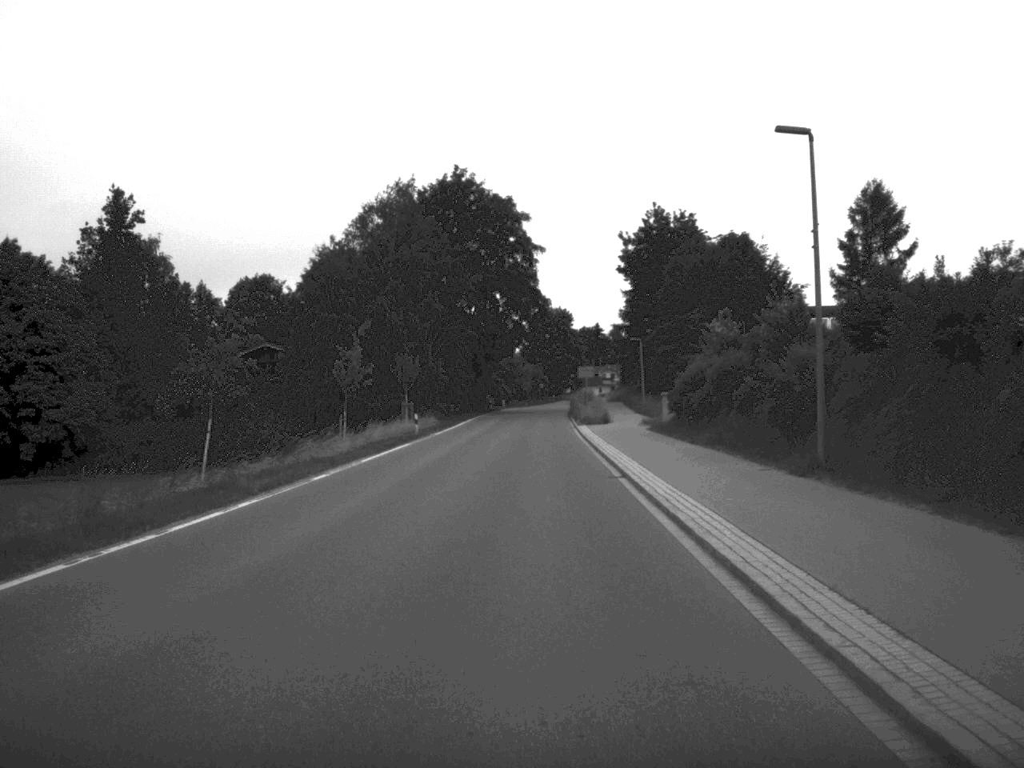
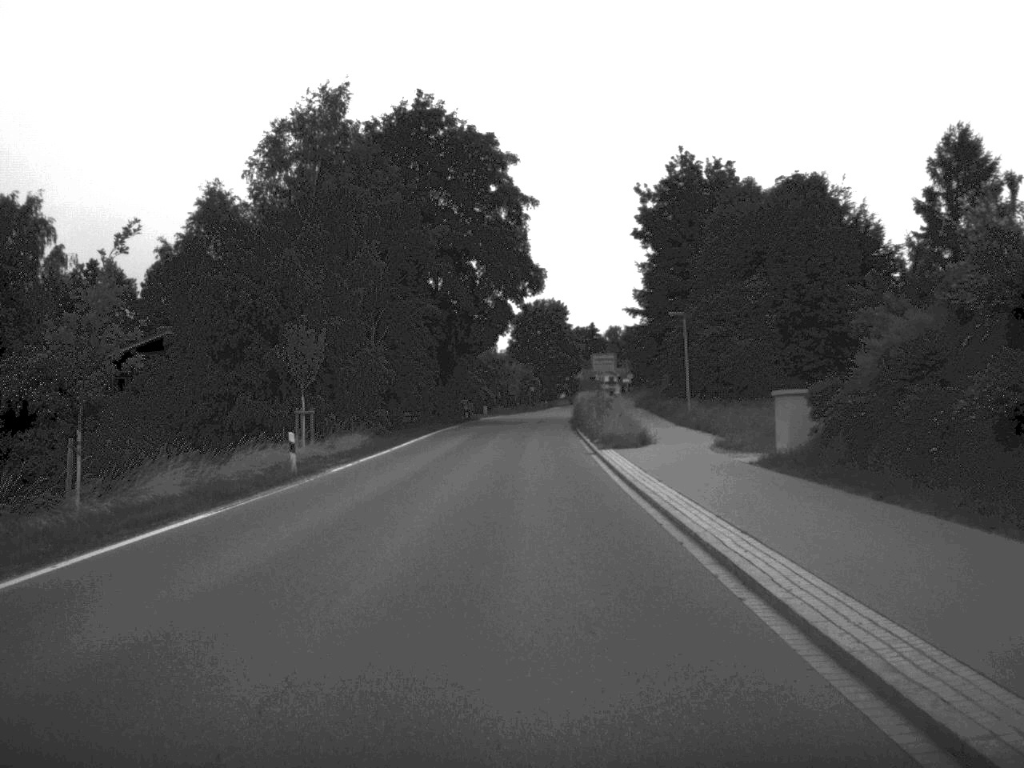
(+0.2, +27.3) m; 0°
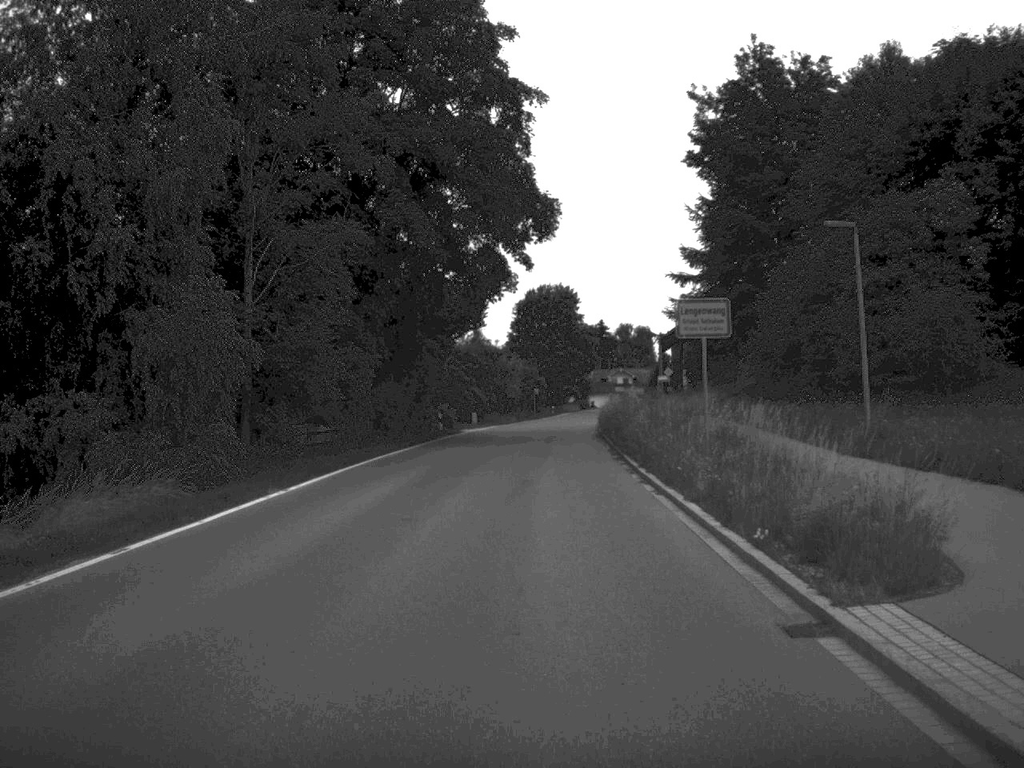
(0.0, +27.9) m; 0°
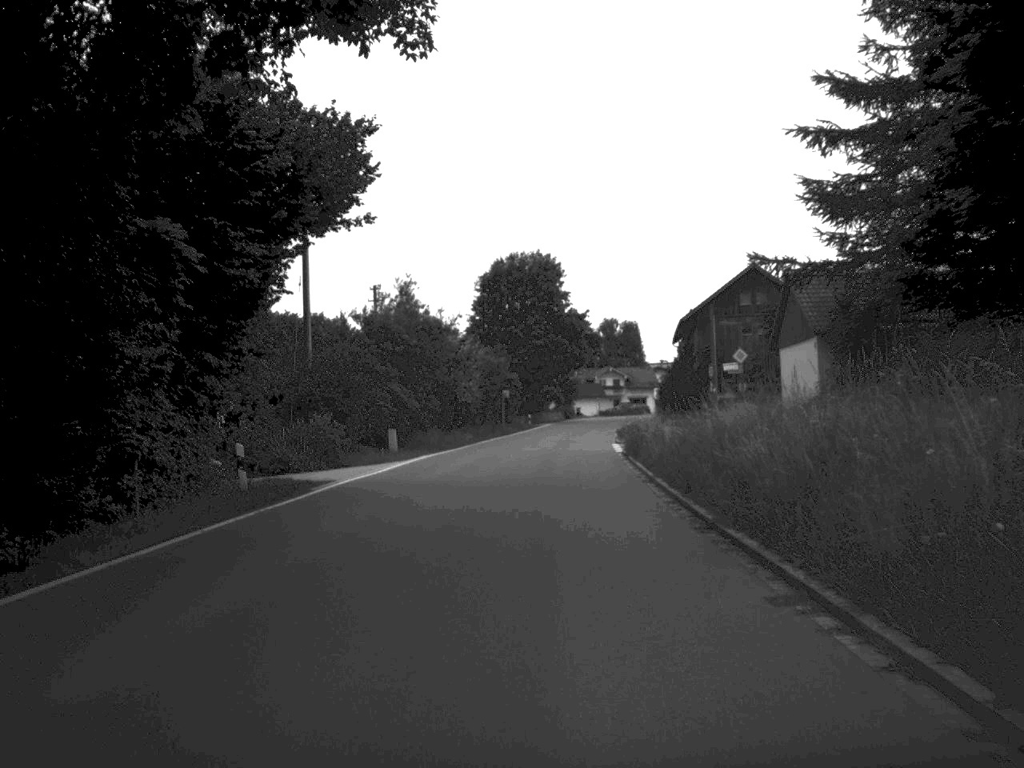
(+0.4, +36.6) m; +1°
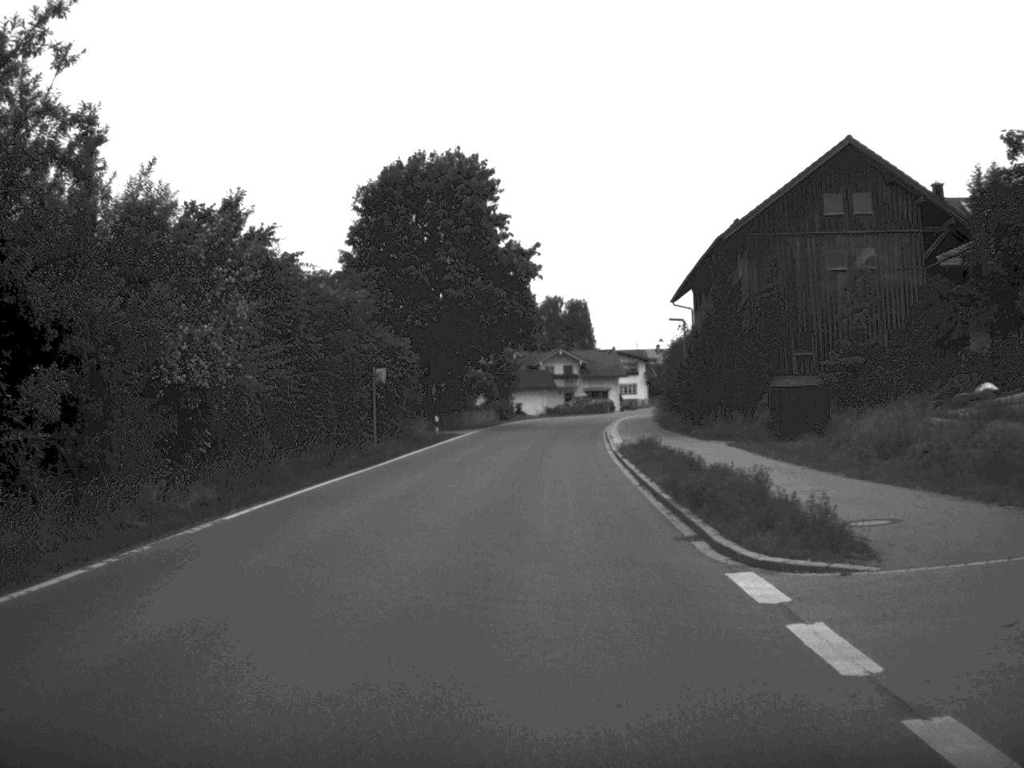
(+1.1, +42.3) m; +3°
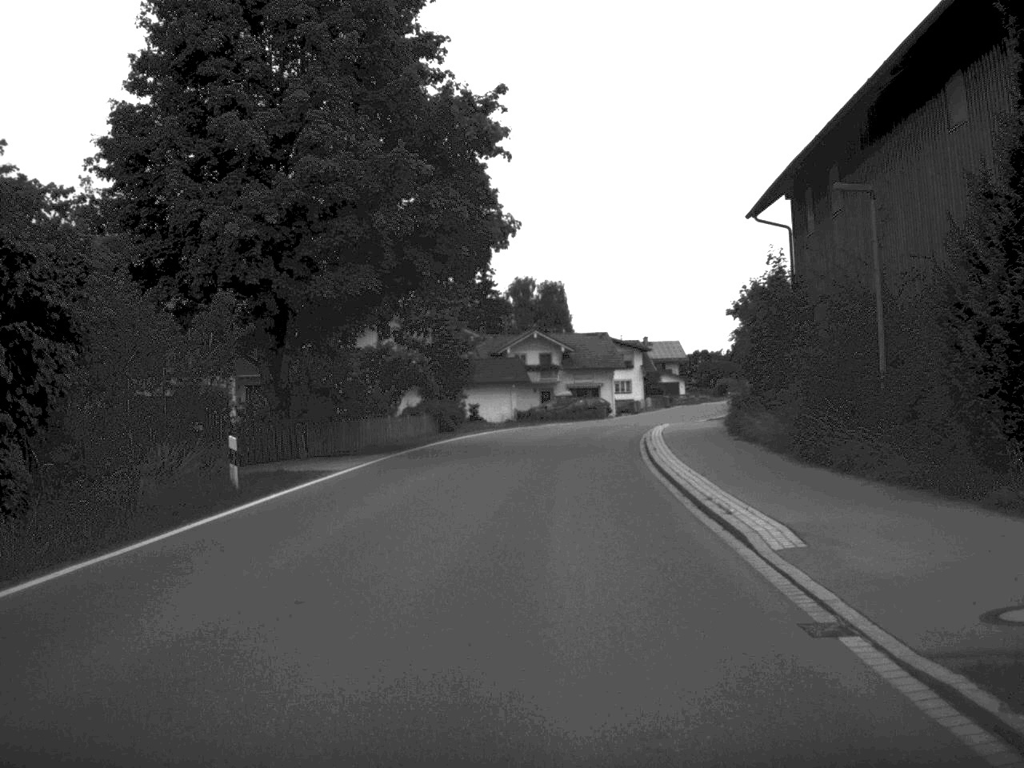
(+0.3, +33.0) m; +1°
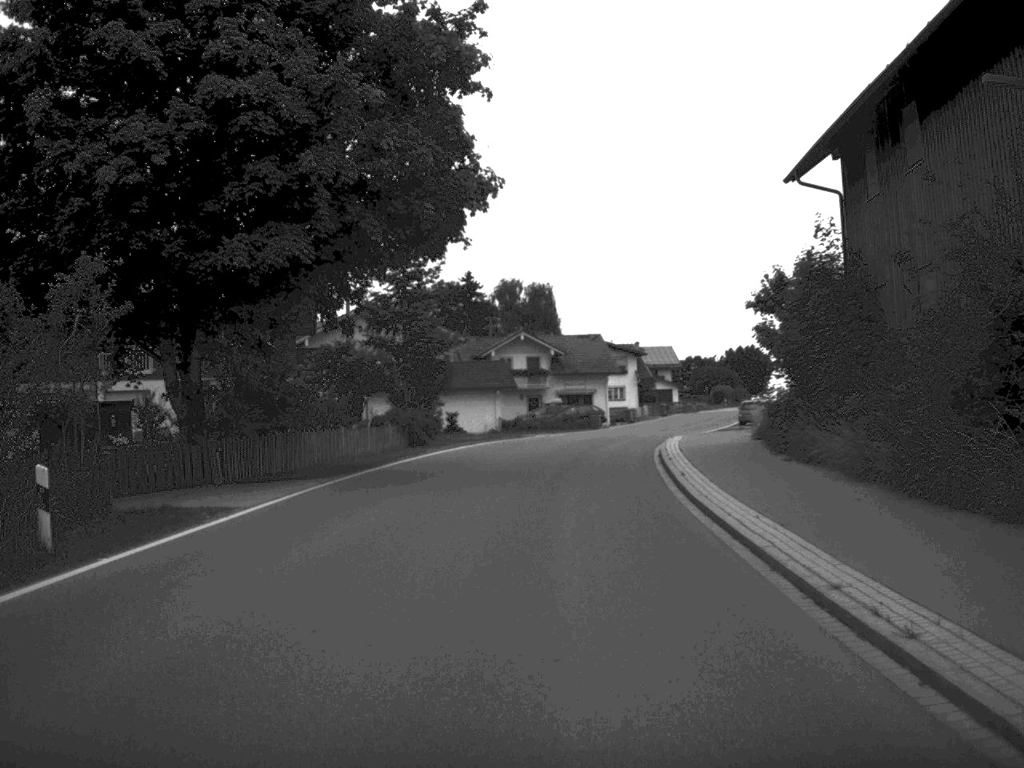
(0.0, +7.7) m; +1°
